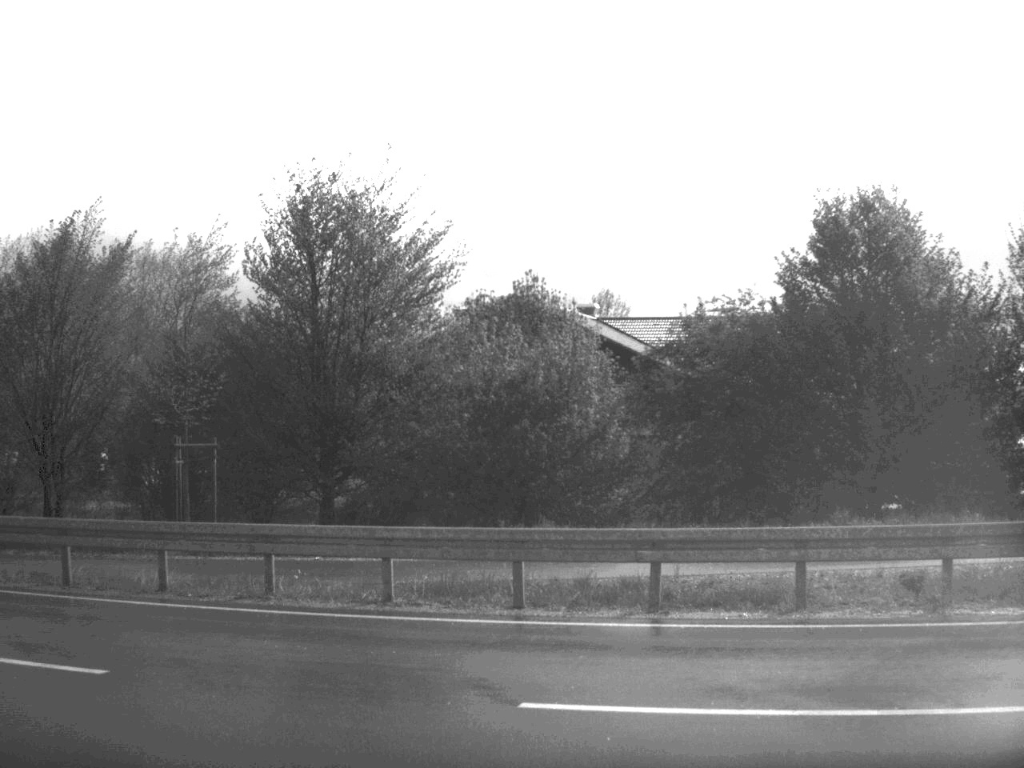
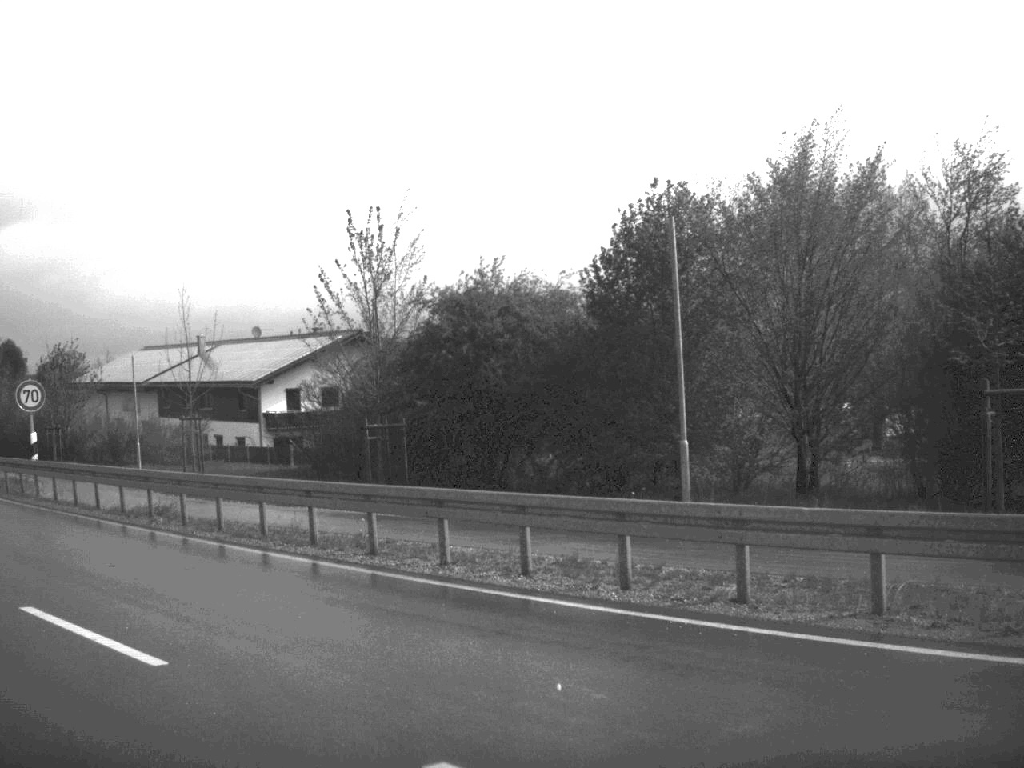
(-1.6, +5.1) m; -33°
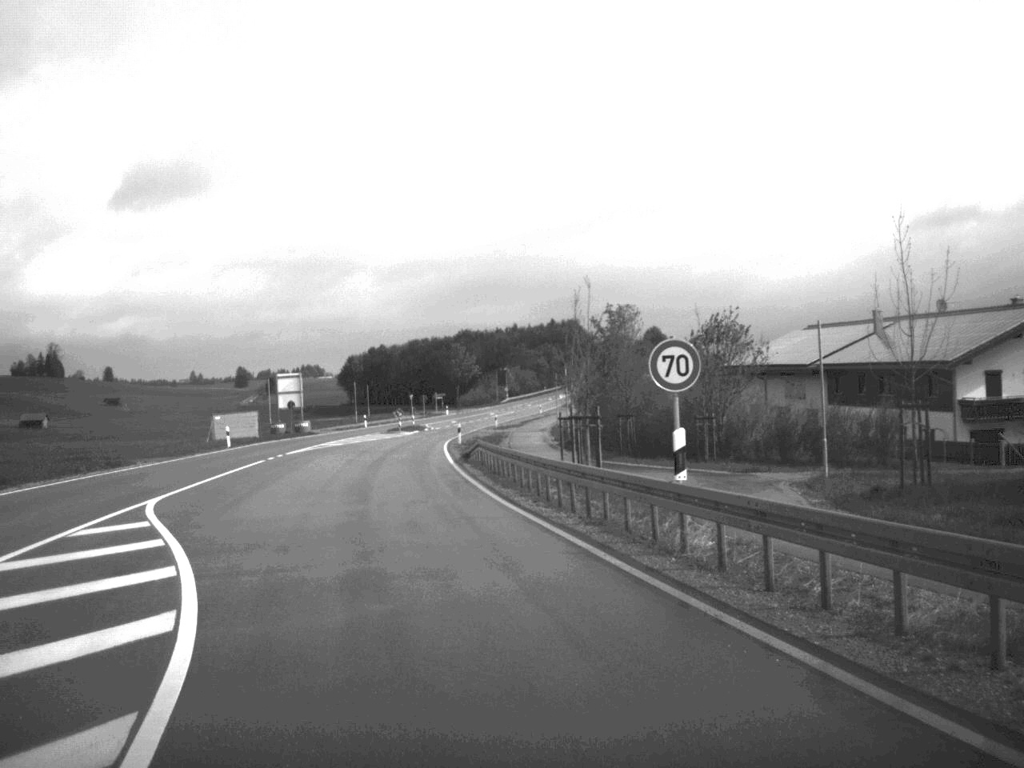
(-3.9, +12.1) m; -28°
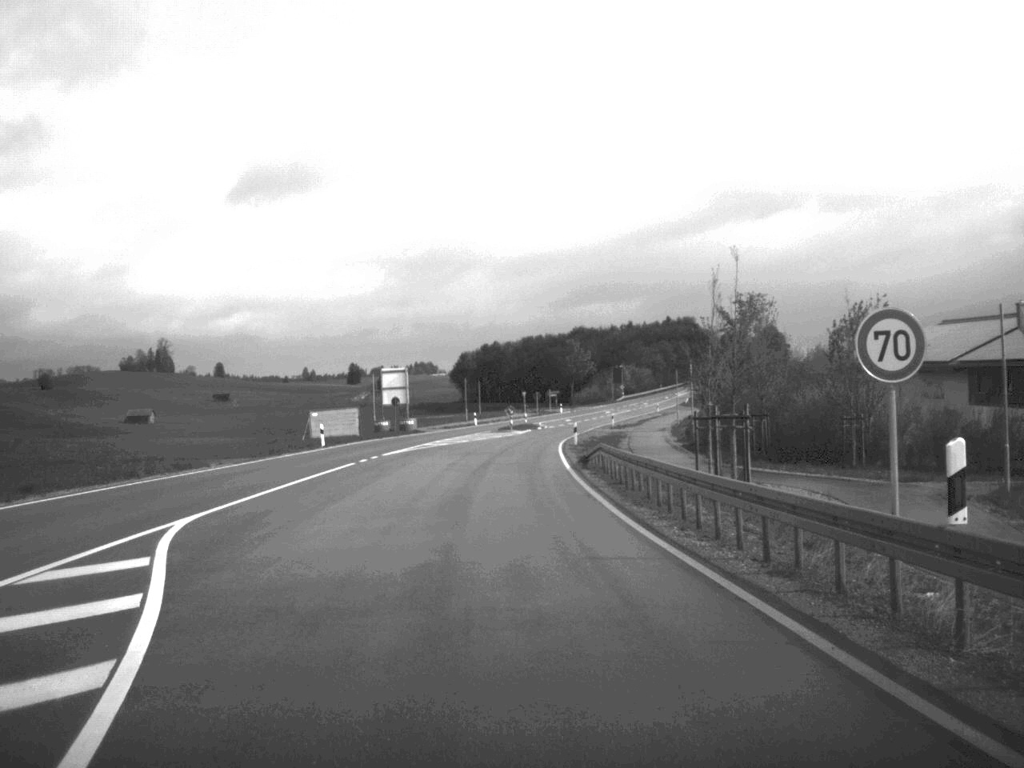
(-0.3, +5.4) m; -5°
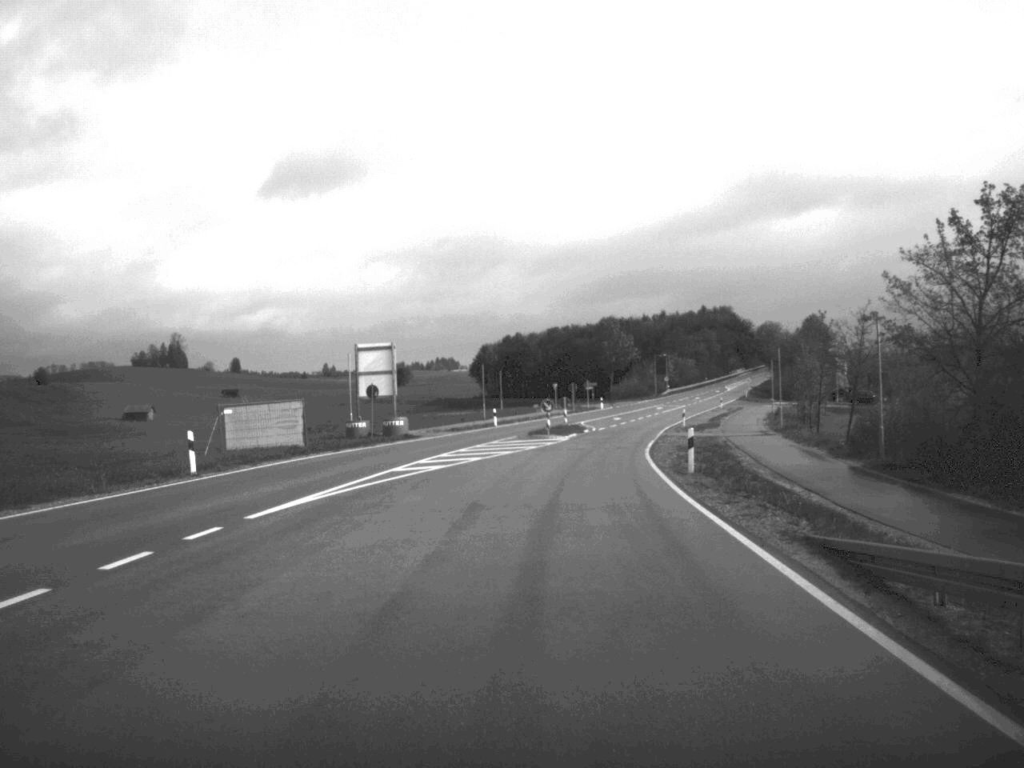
(-0.9, +28.9) m; -1°
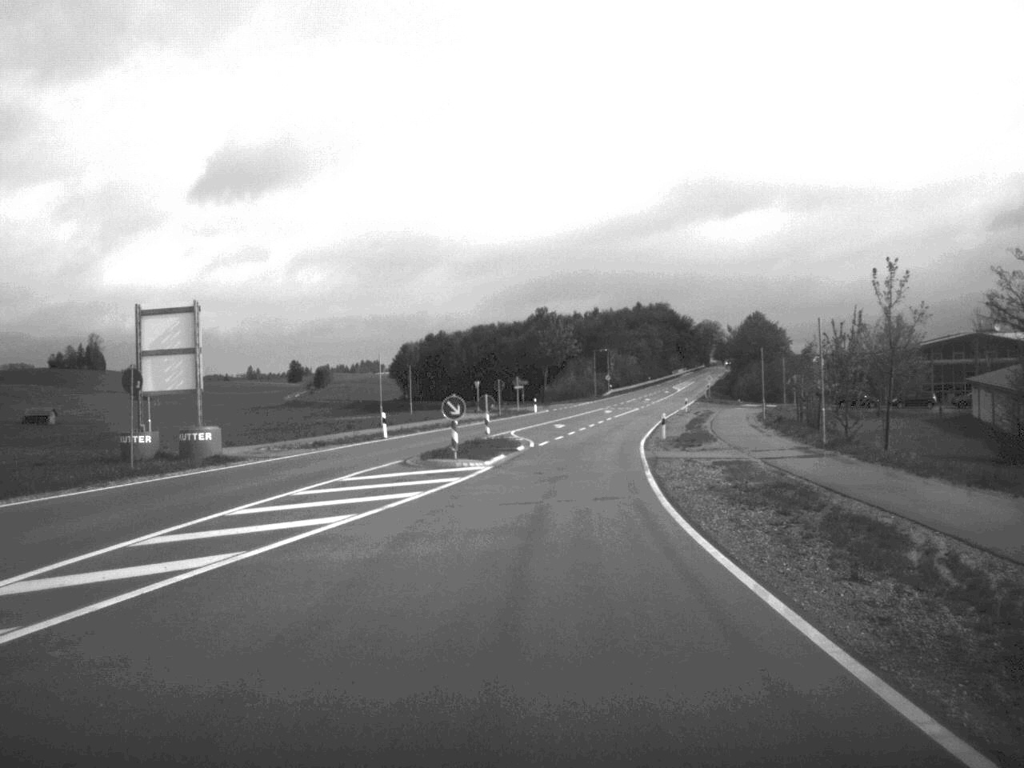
(+0.8, +25.3) m; +3°
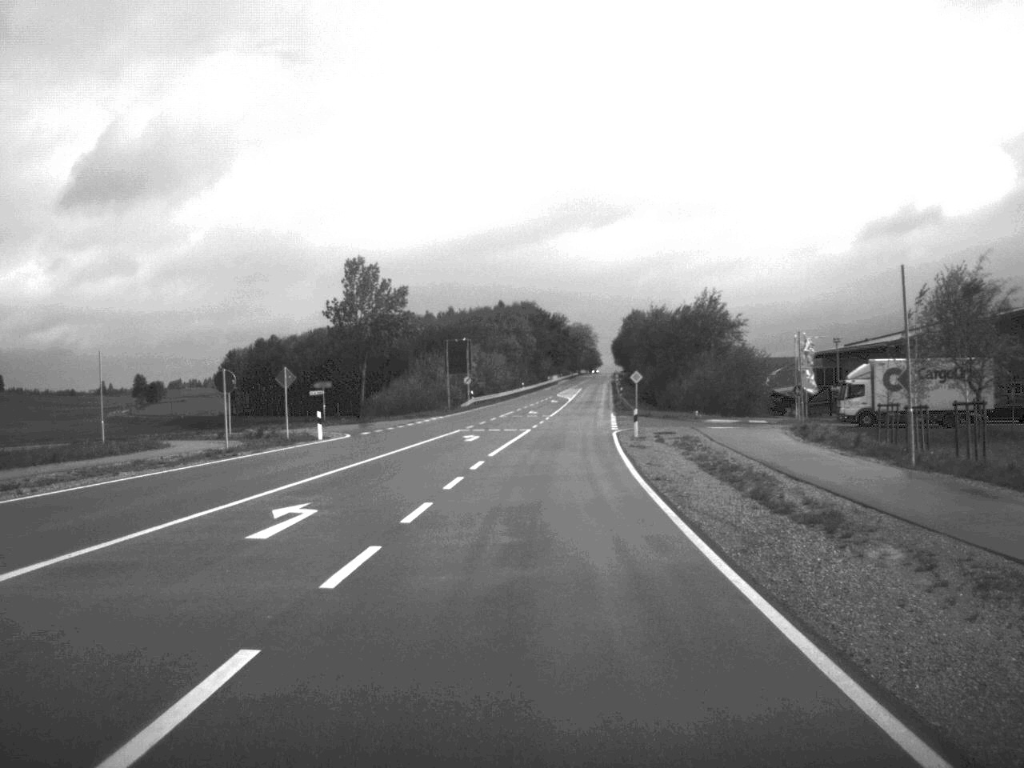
(+2.8, +51.1) m; +6°
